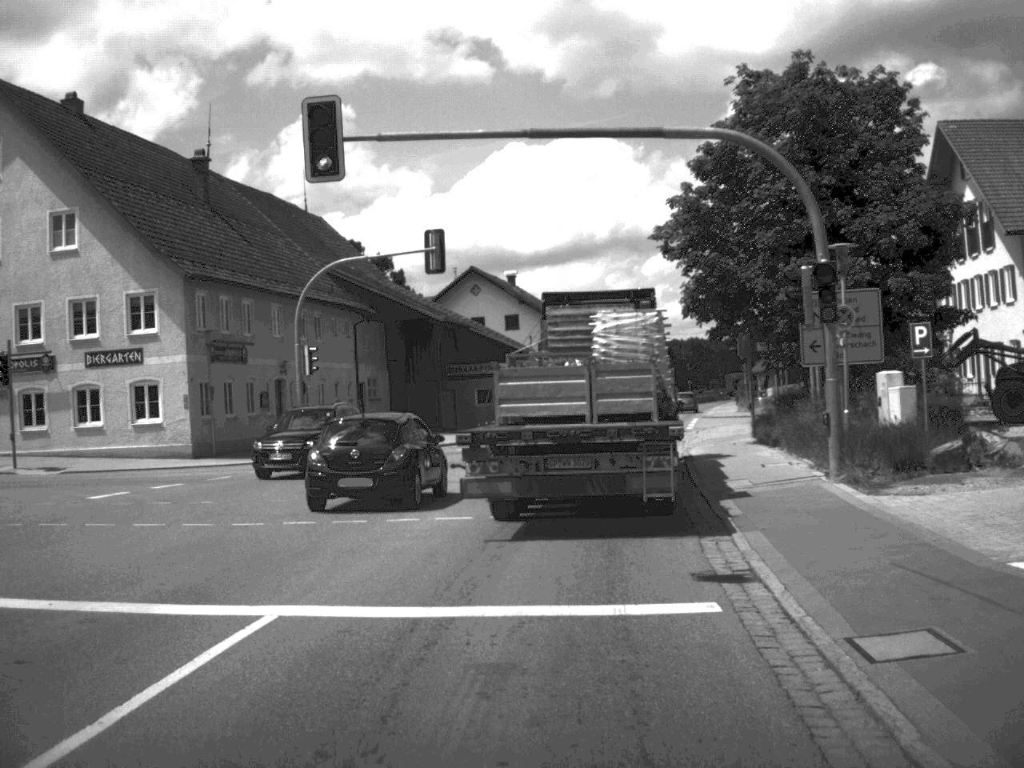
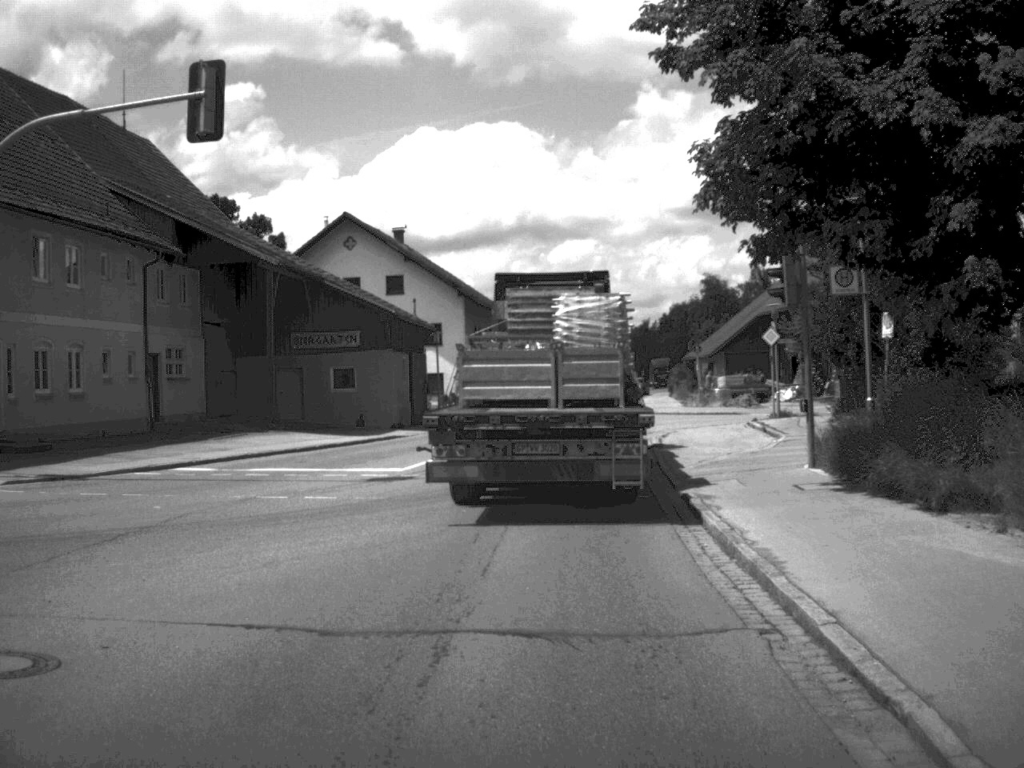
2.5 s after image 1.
(+0.8, +18.4) m; +4°
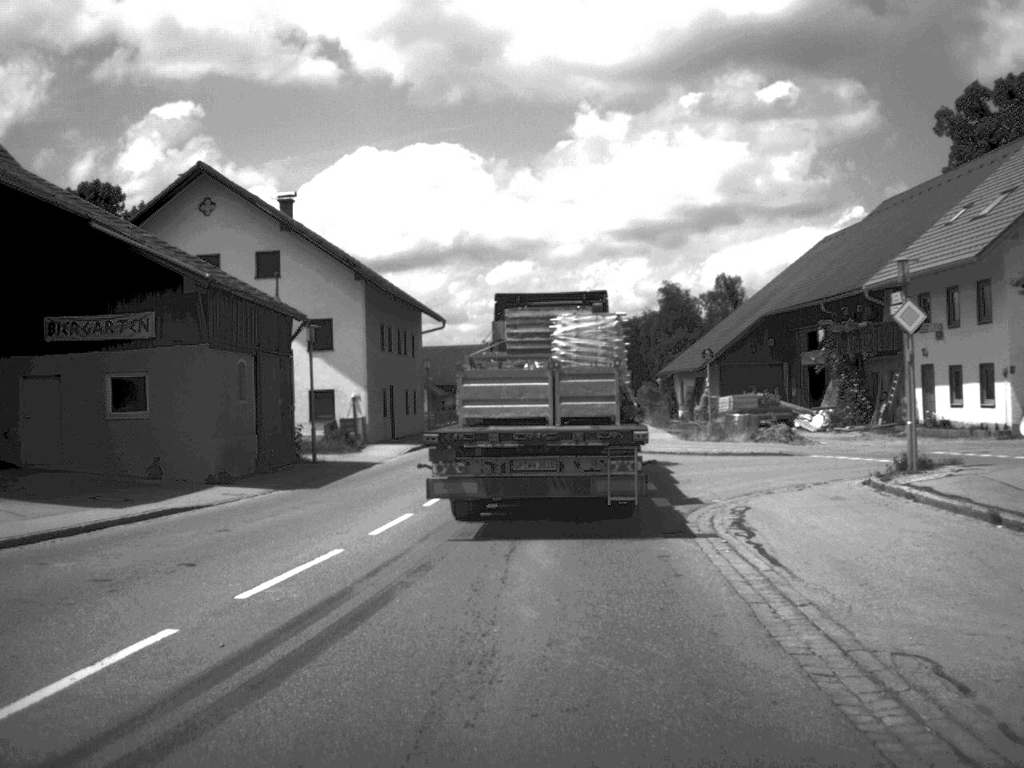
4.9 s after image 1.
(+0.3, +19.5) m; +3°
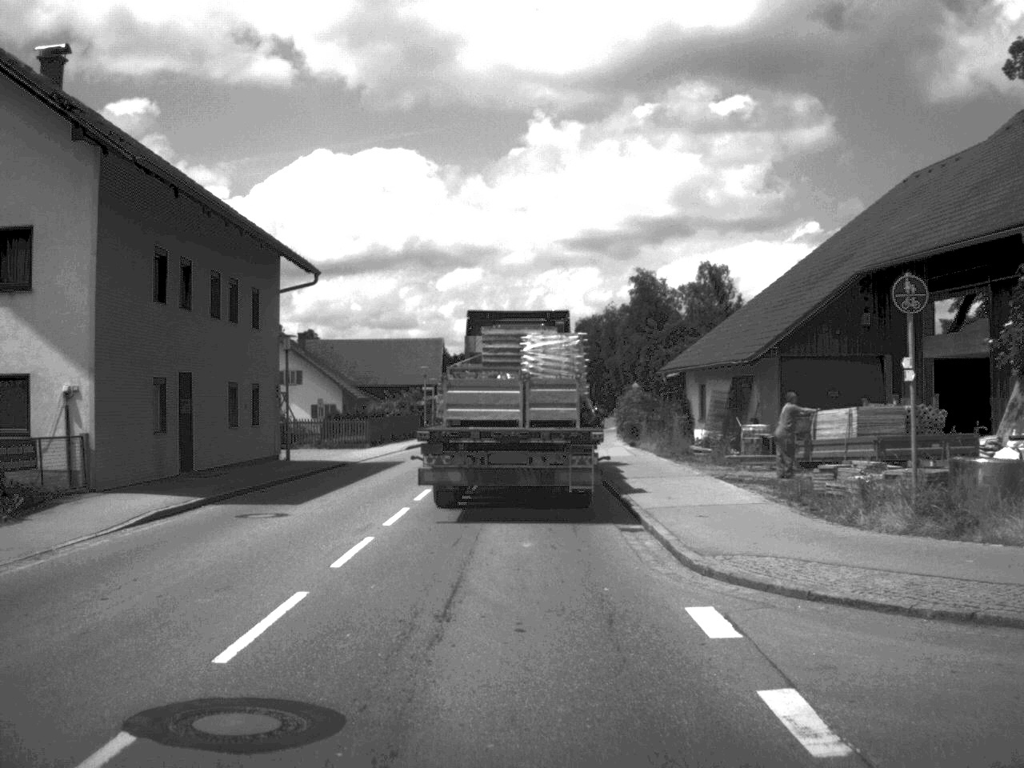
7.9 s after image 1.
(+0.6, +24.7) m; +2°
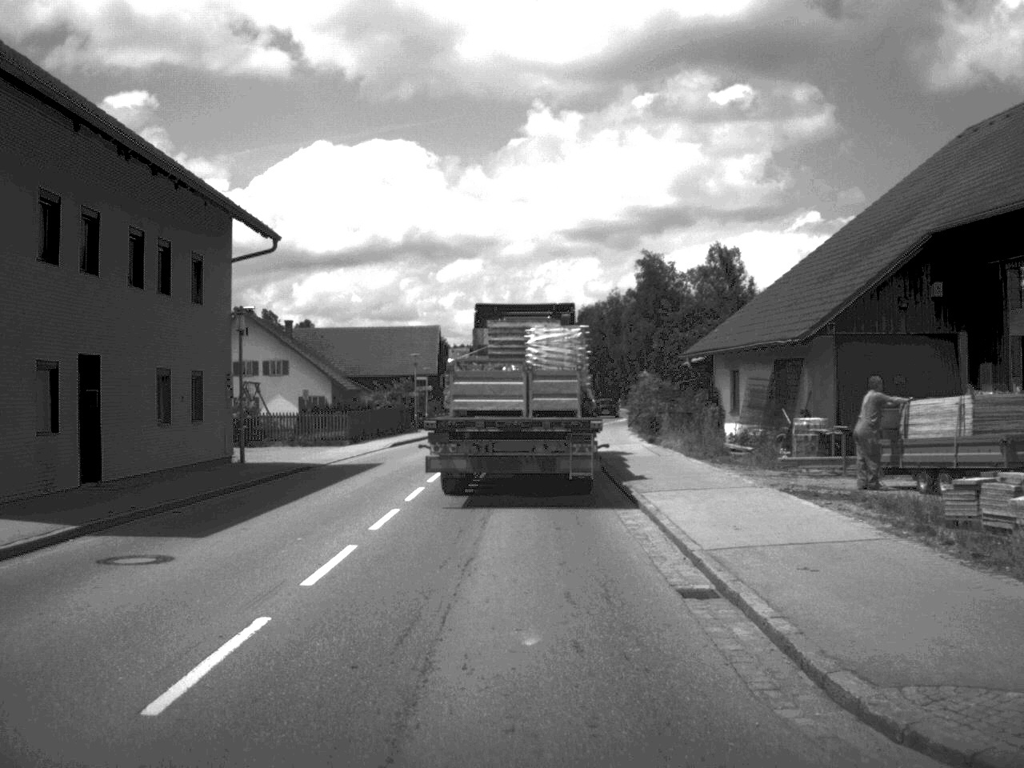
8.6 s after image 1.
(0.0, +6.2) m; 0°
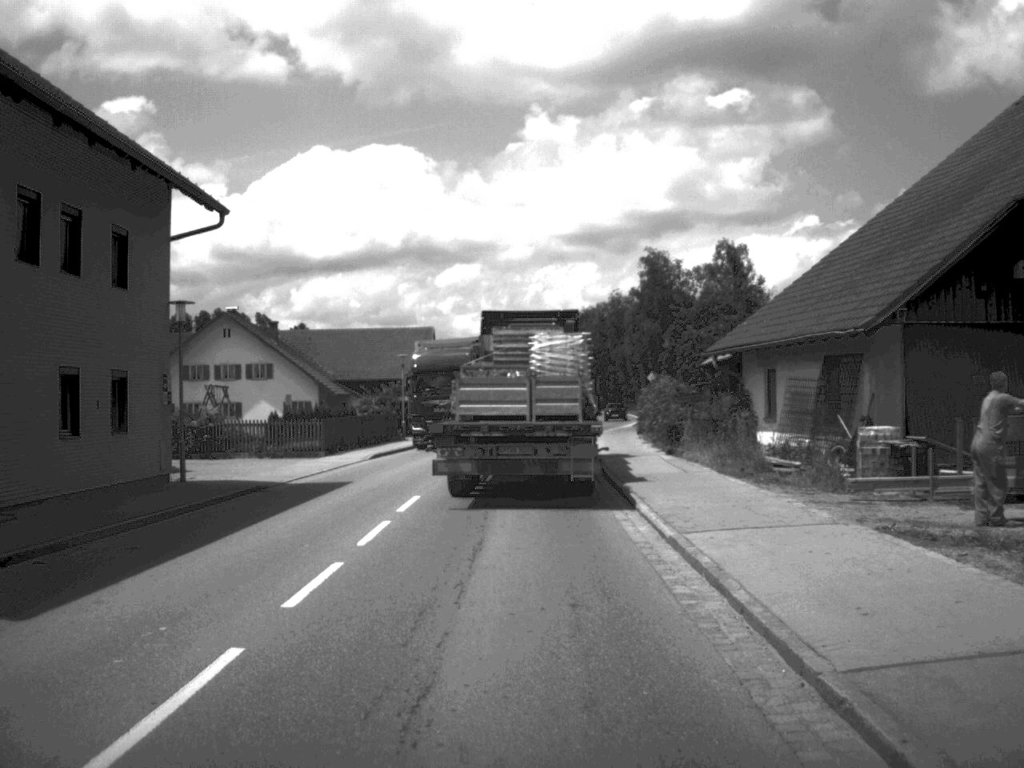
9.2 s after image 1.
(0.0, +5.3) m; 0°
